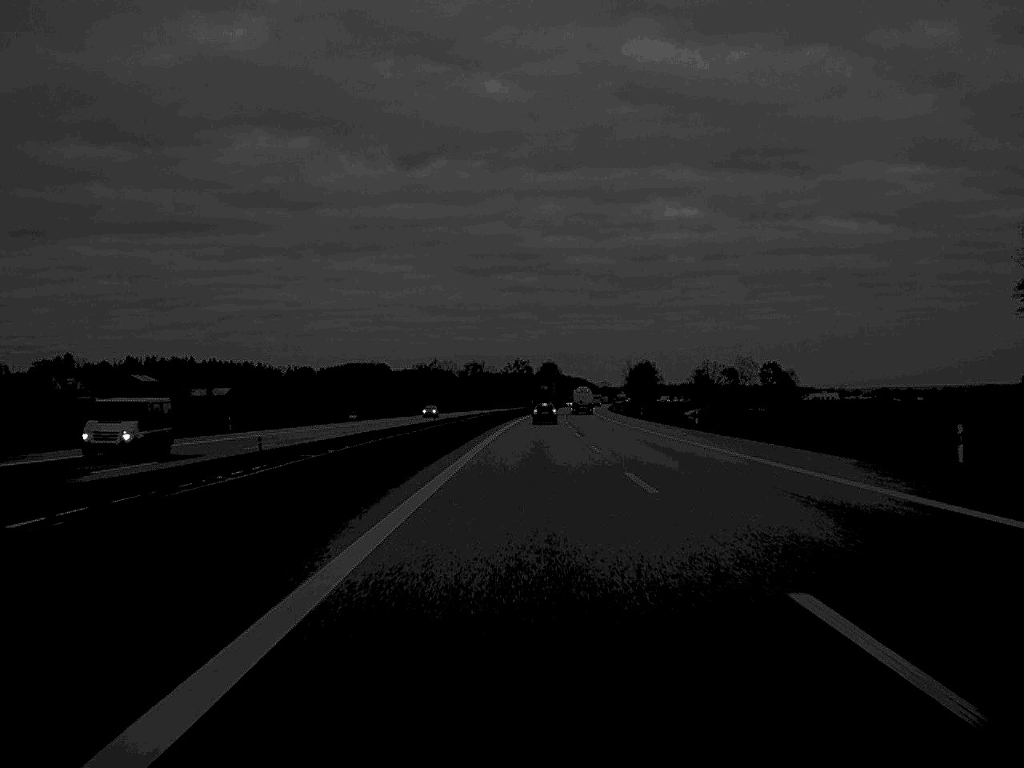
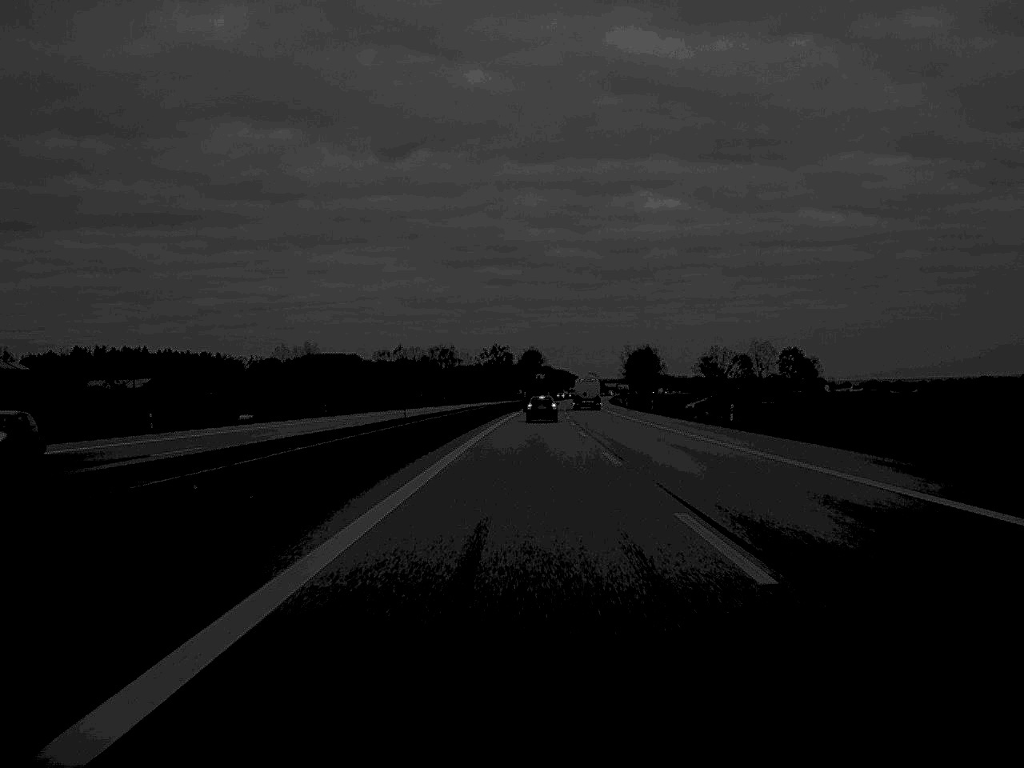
(+0.5, +64.8) m; +1°
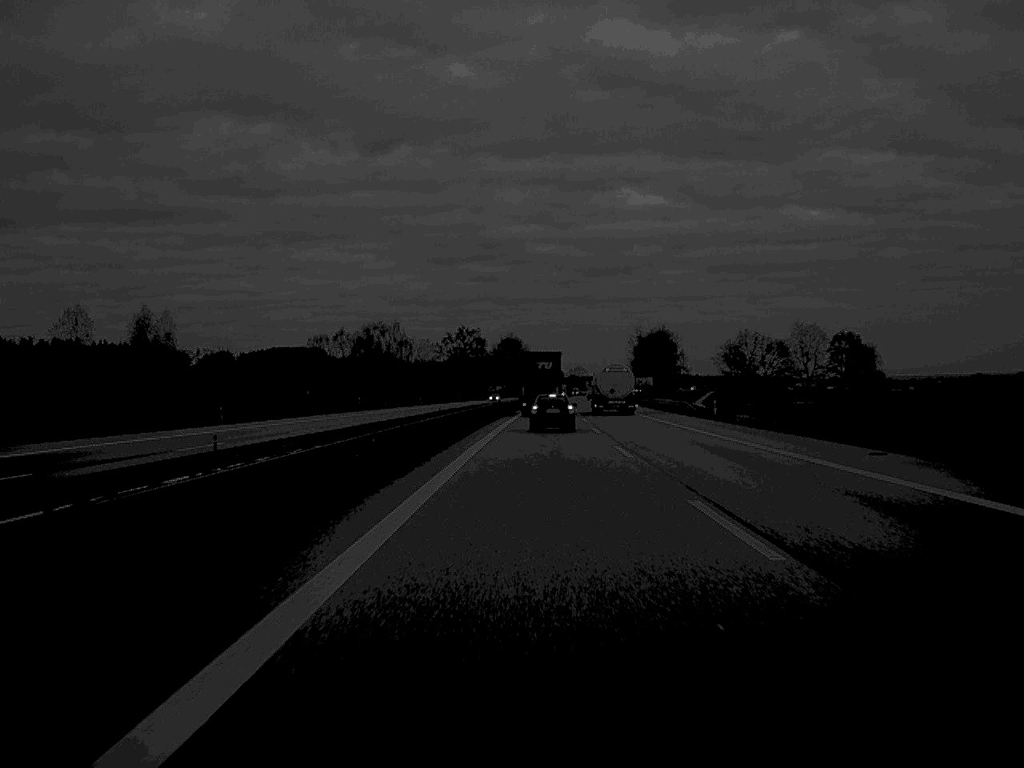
(+0.6, +87.7) m; +1°
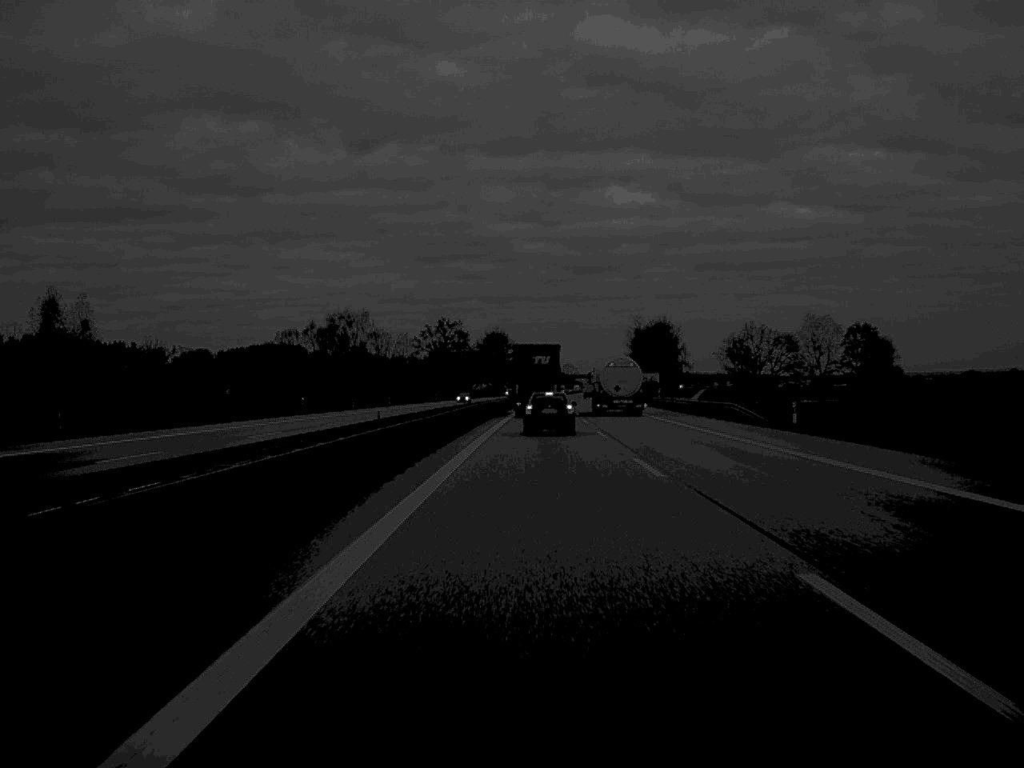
(+0.1, +25.3) m; +1°
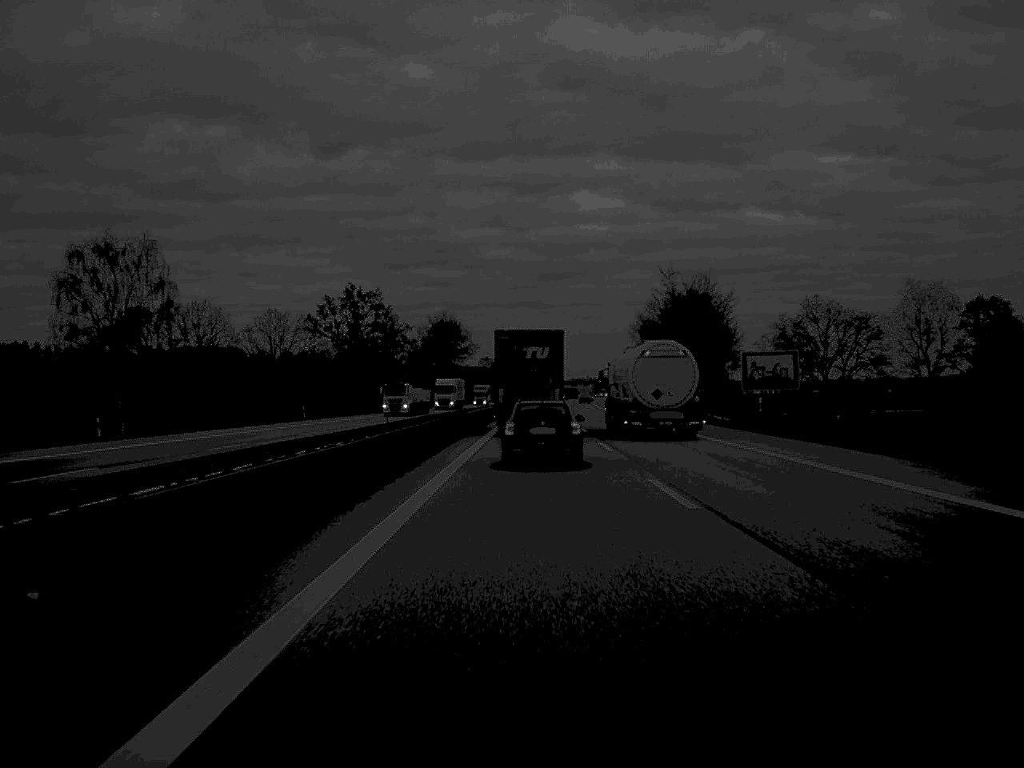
(+1.2, +93.9) m; +2°
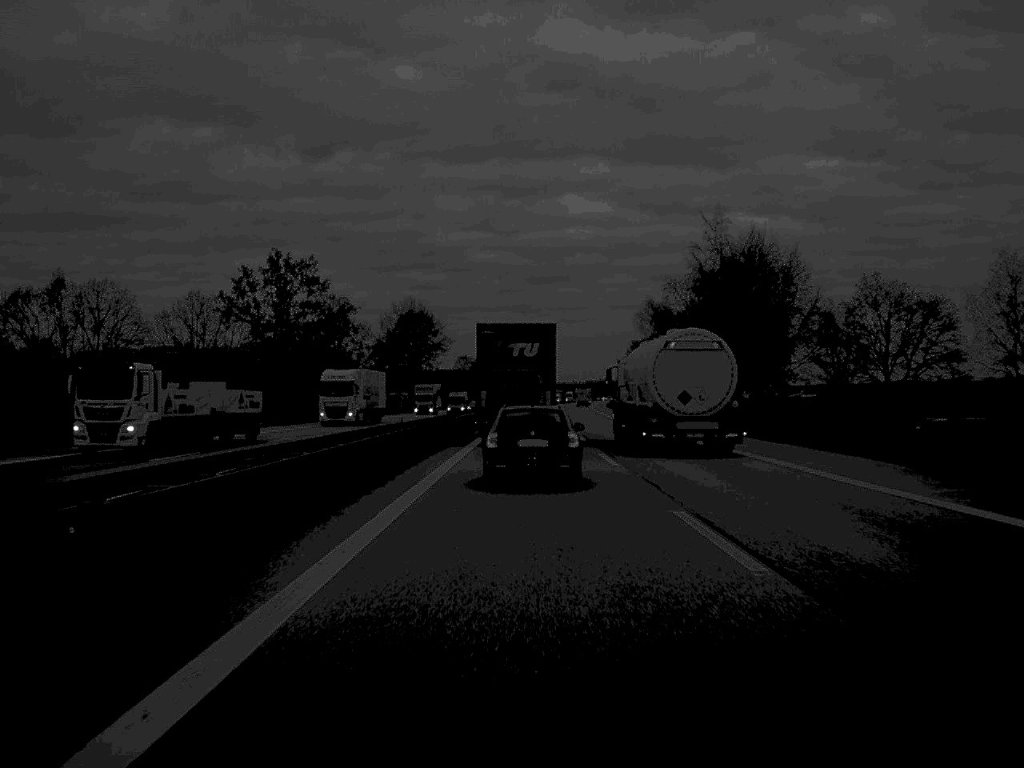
(+0.3, +41.8) m; +1°
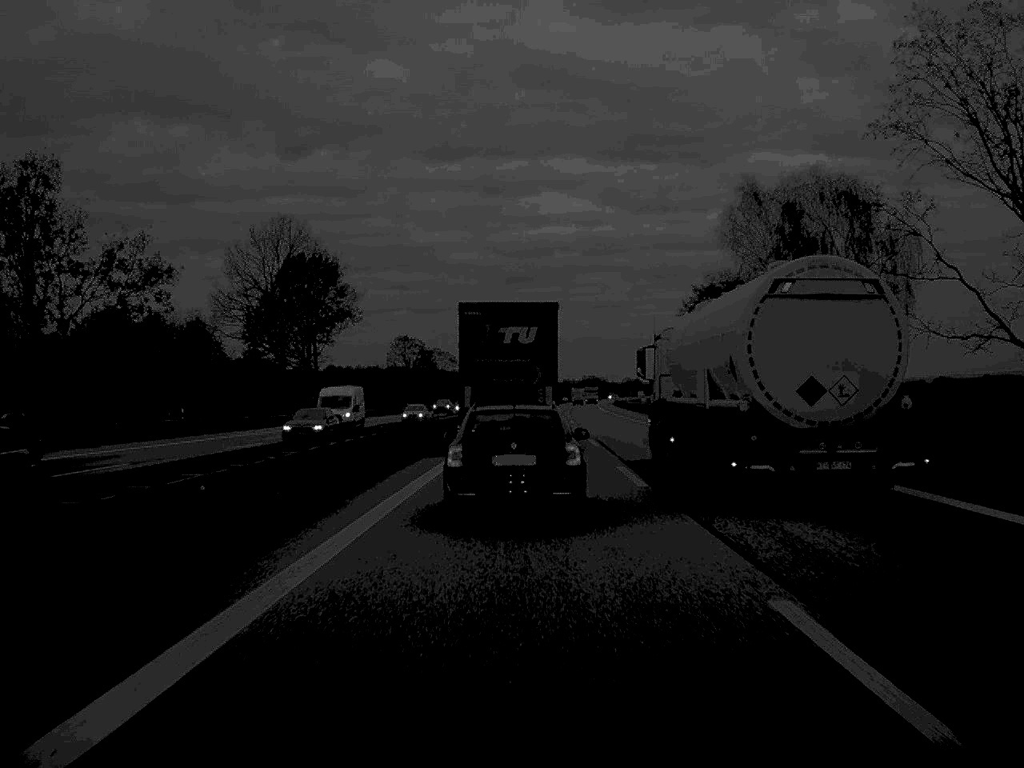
(+0.9, +97.3) m; +1°
